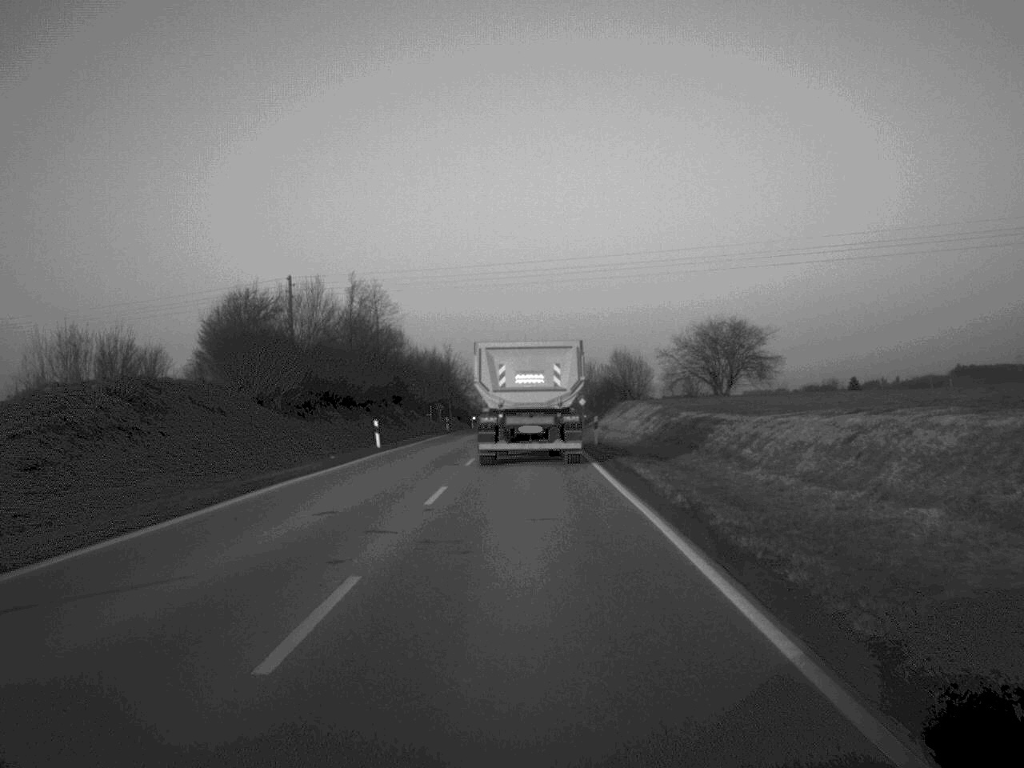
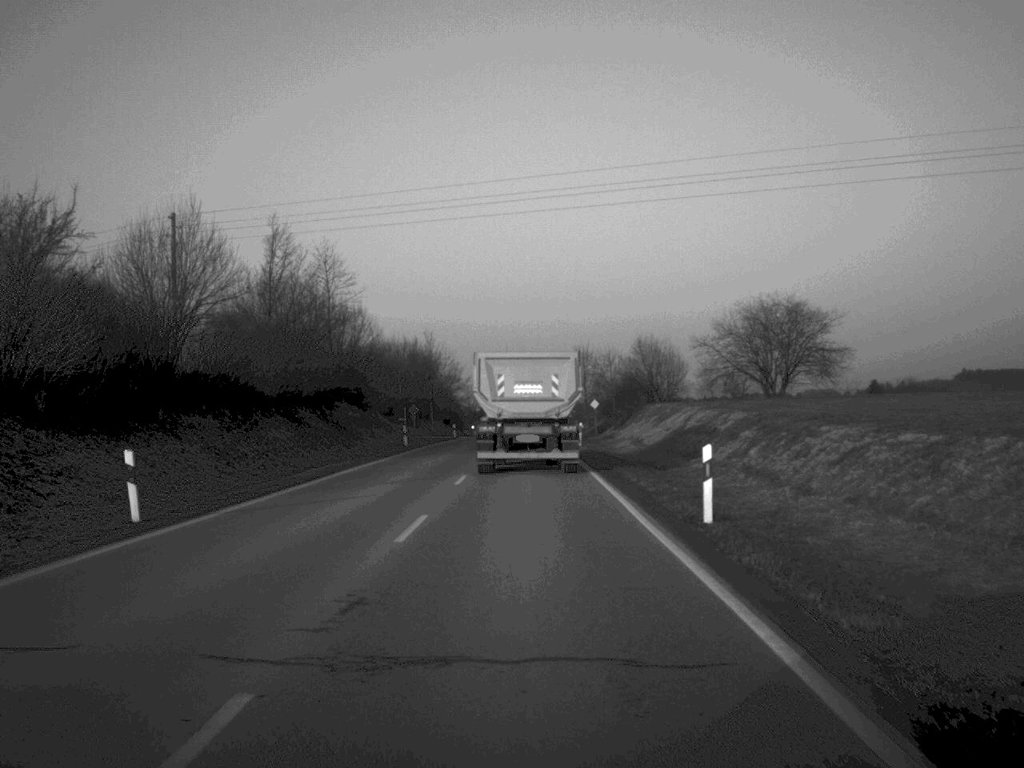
(0.0, +28.3) m; 0°
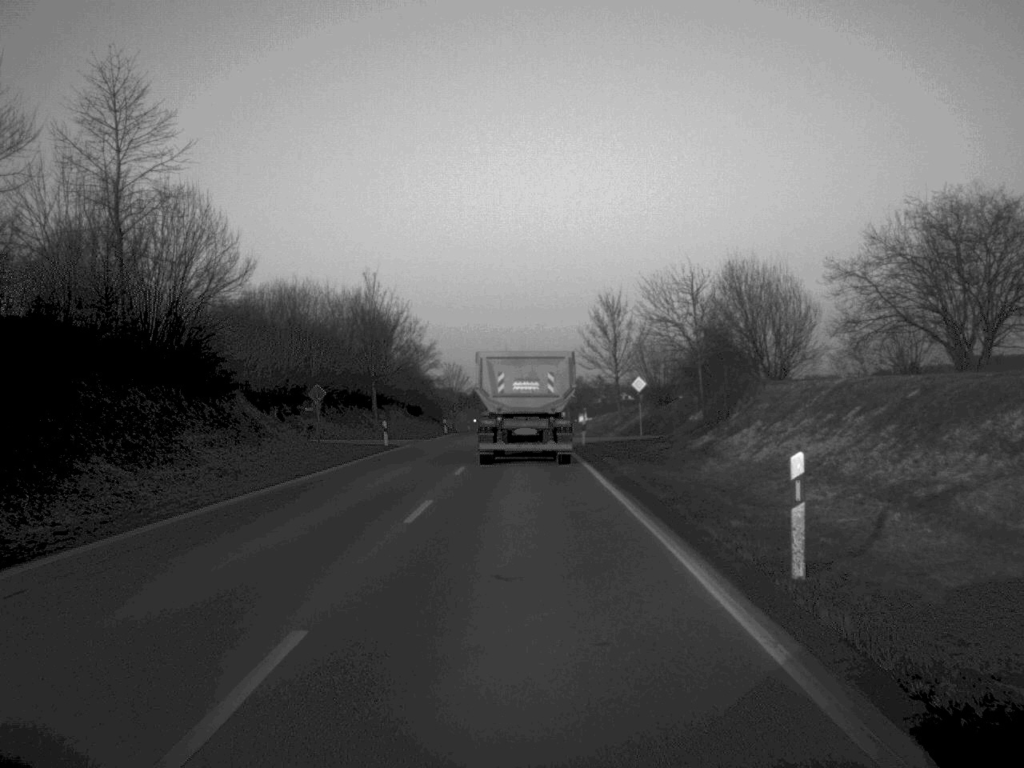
(+0.1, +45.9) m; 0°
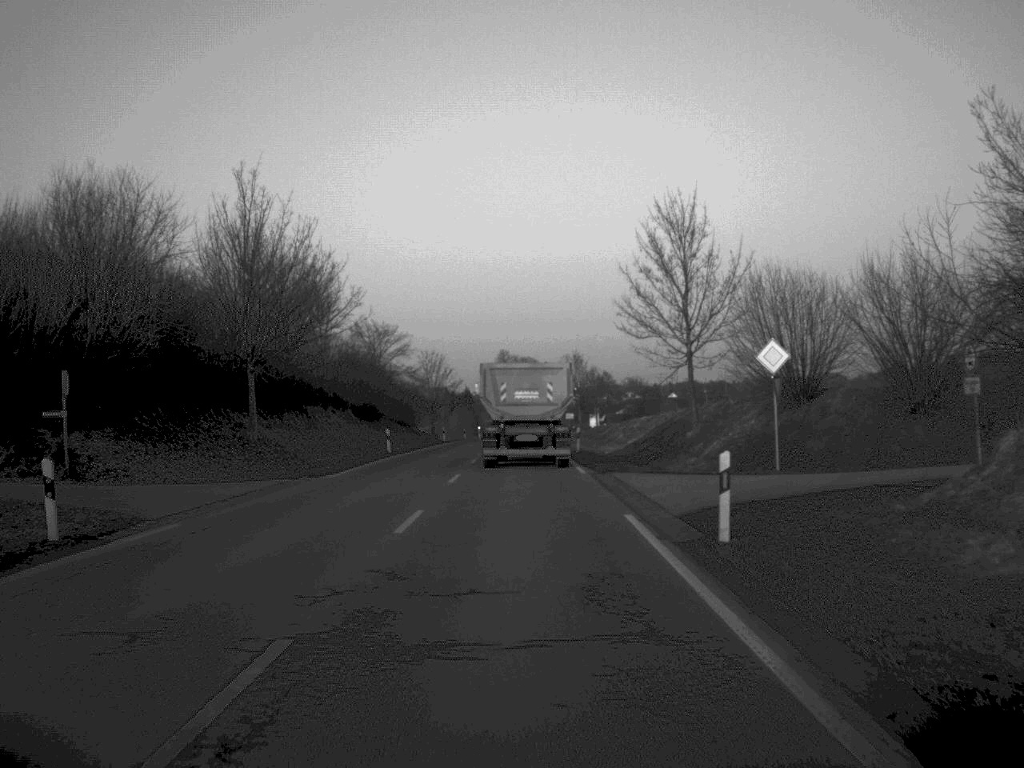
(0.0, +36.1) m; 0°
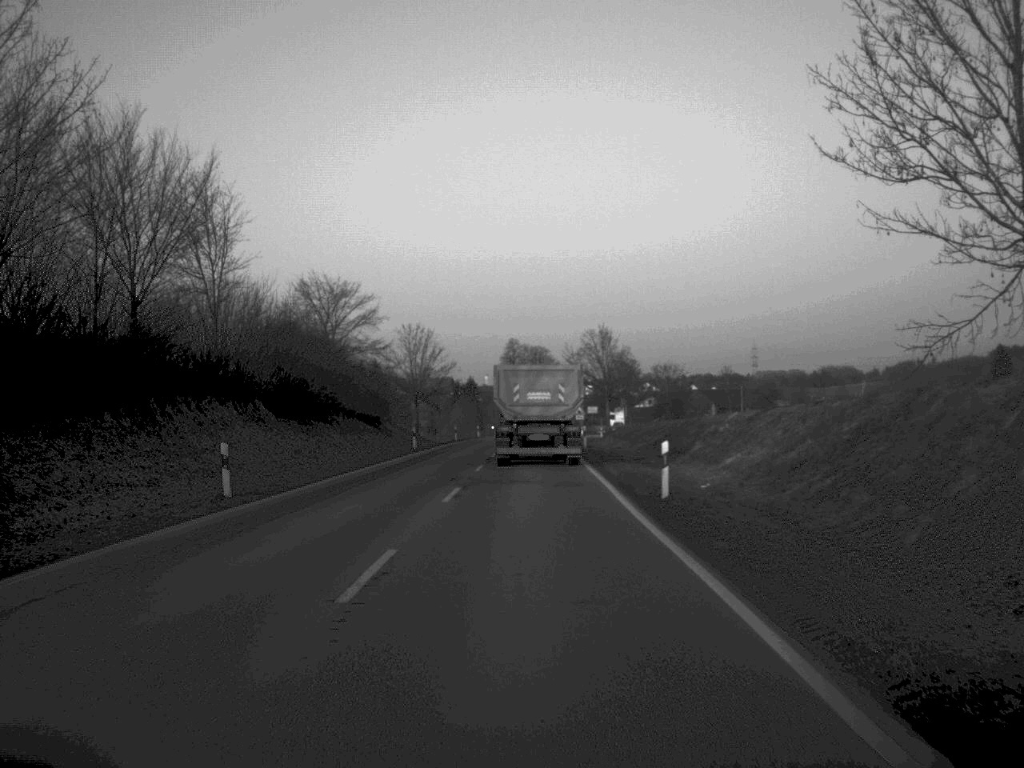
(-0.1, +29.9) m; 0°
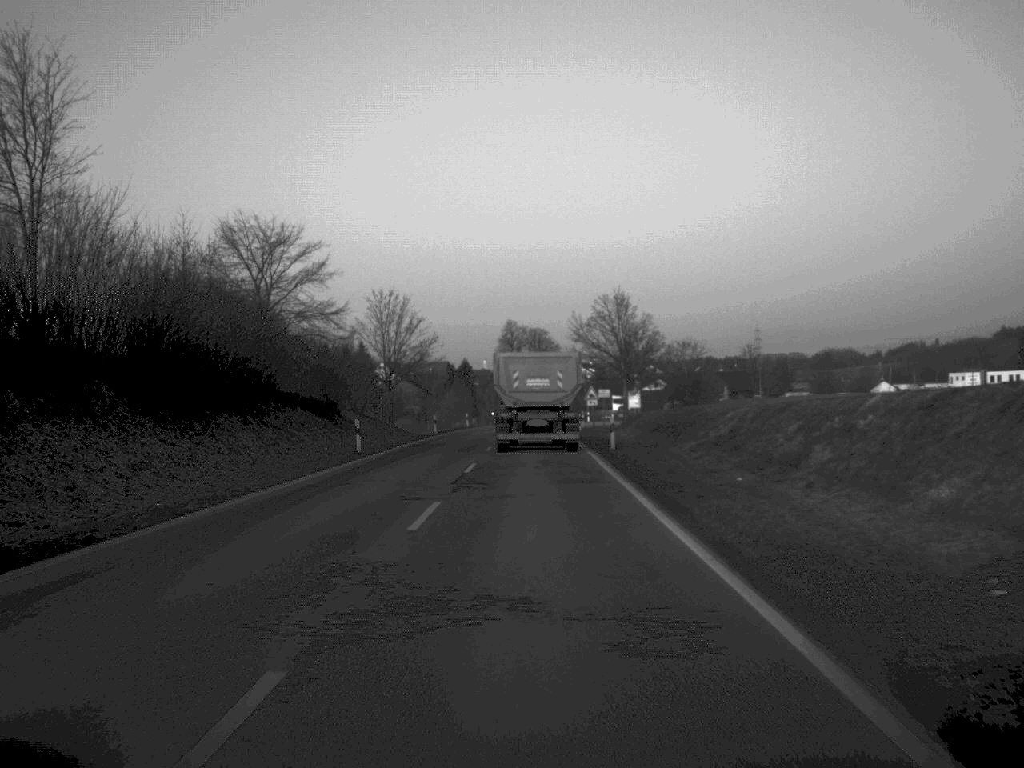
(0.0, +18.9) m; 0°
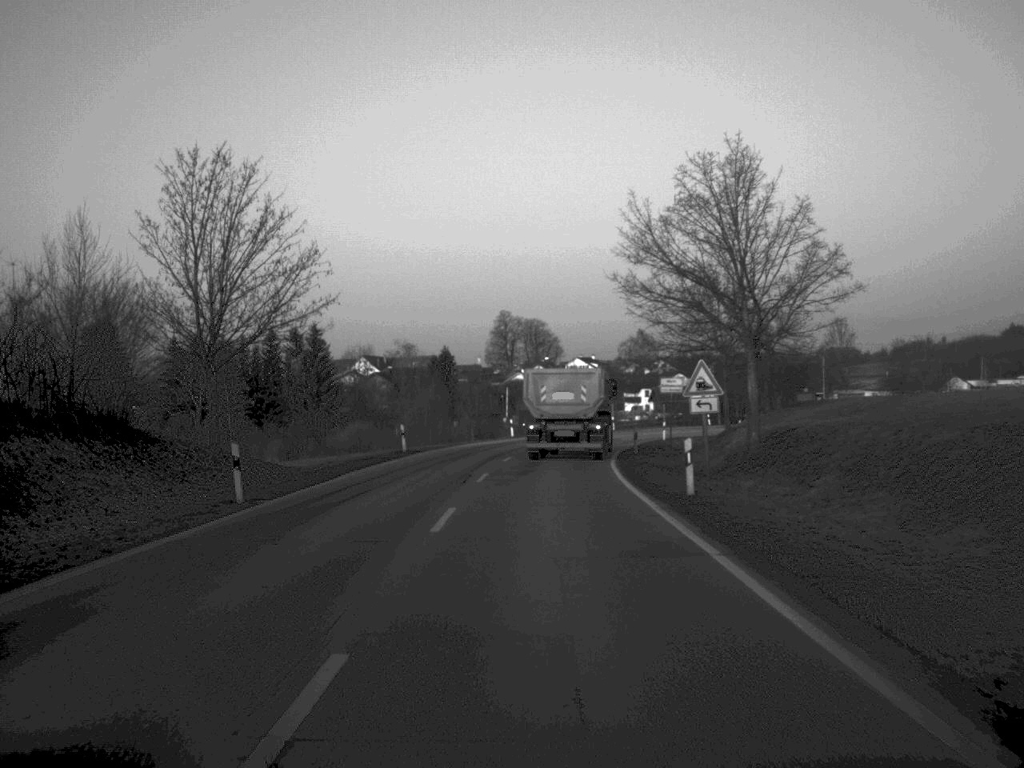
(0.0, +46.8) m; 0°
